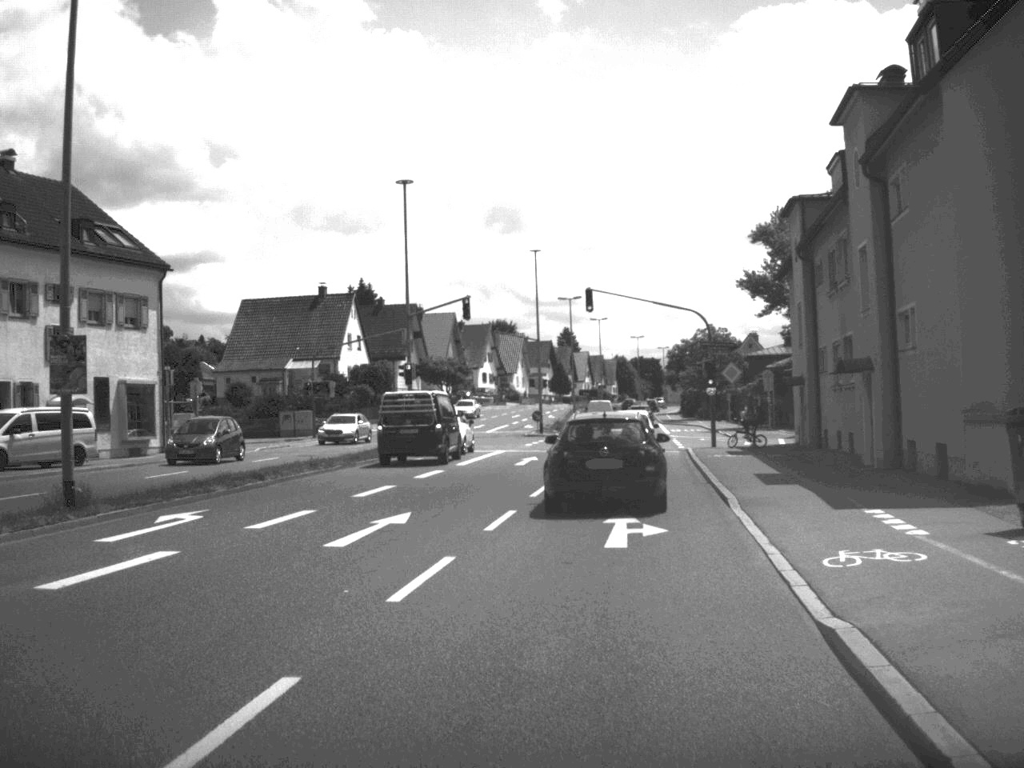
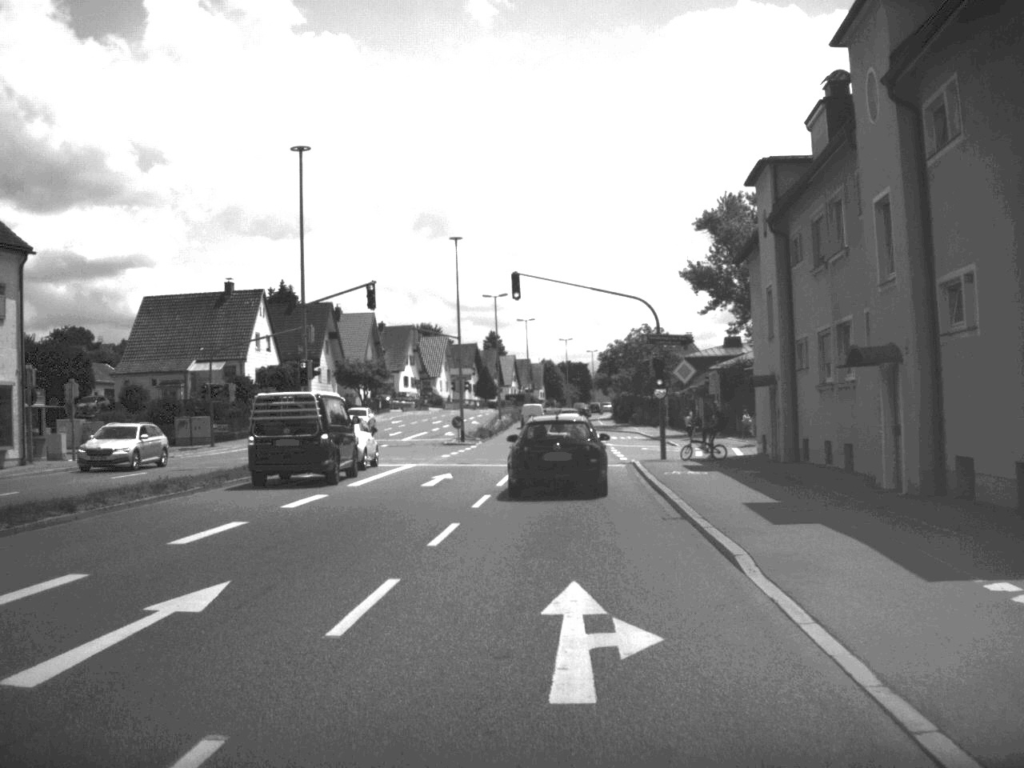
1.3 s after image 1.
(+0.2, +7.2) m; +3°
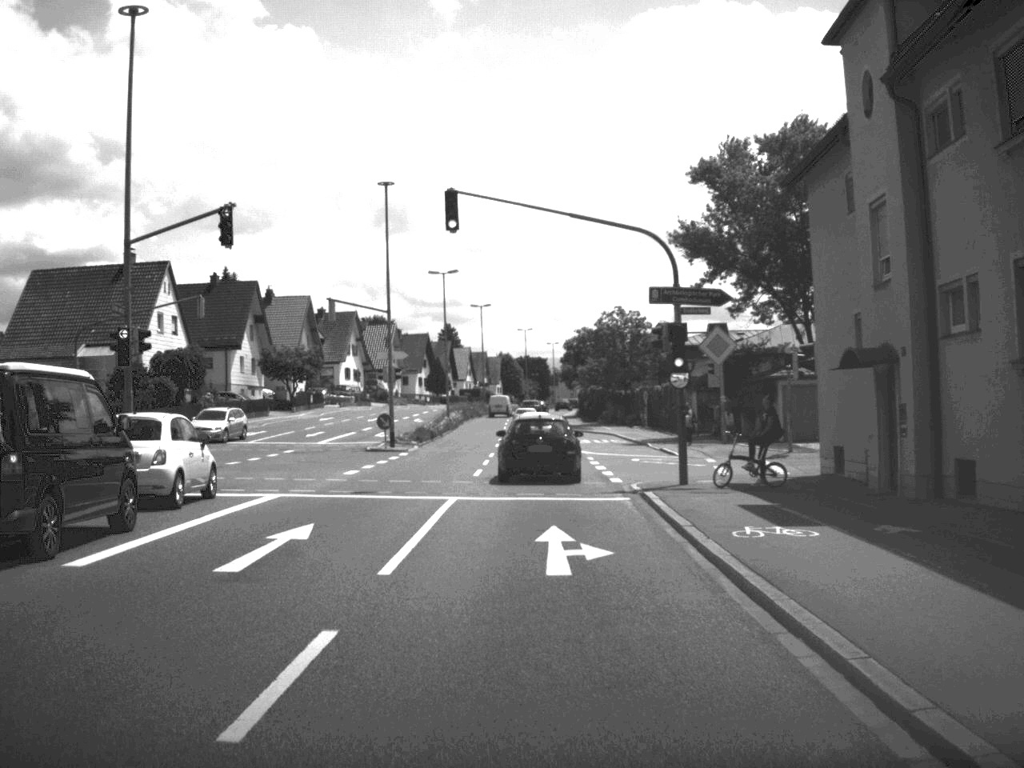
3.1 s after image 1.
(+0.3, +14.8) m; +2°
